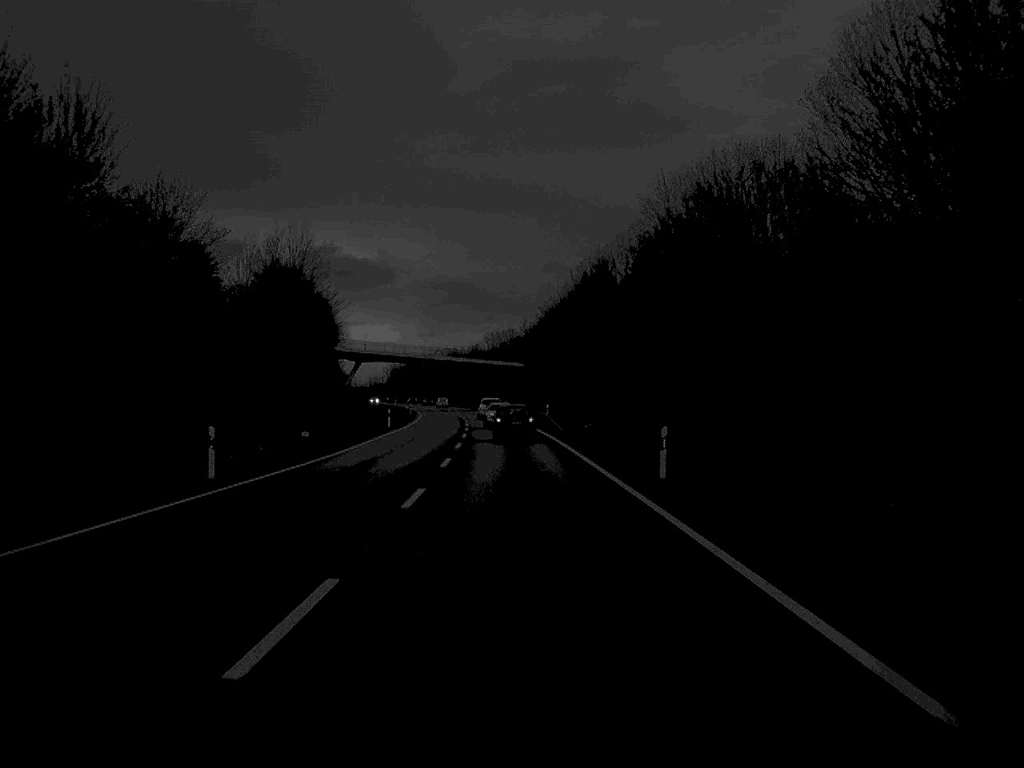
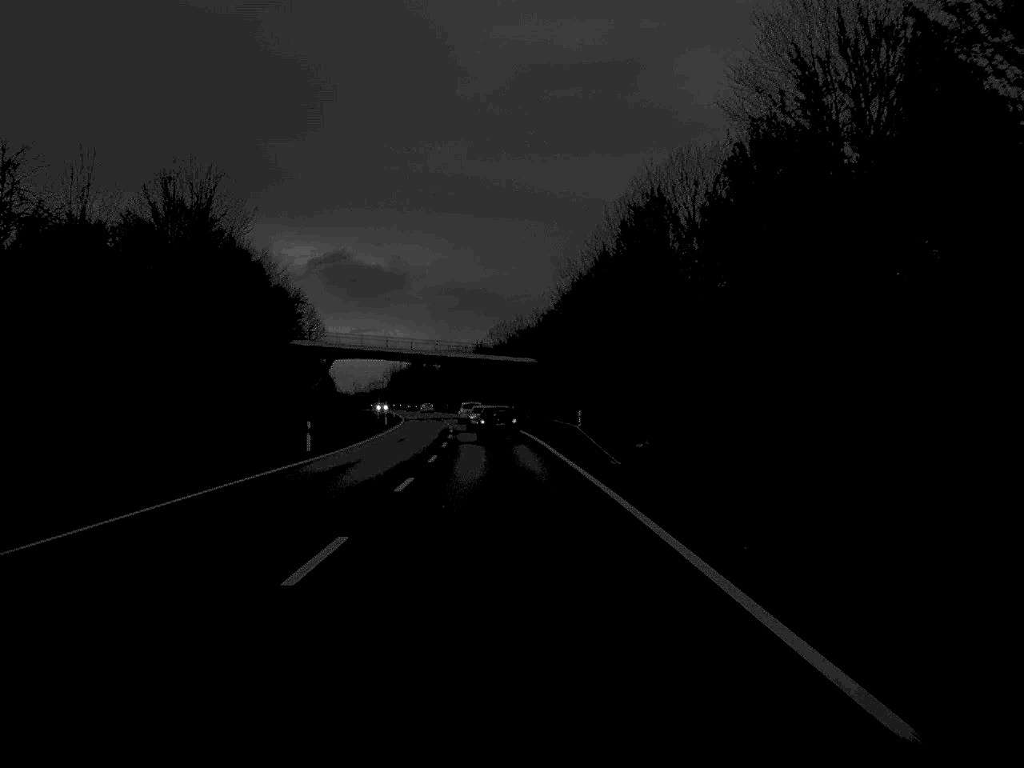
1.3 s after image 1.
(-0.1, +32.2) m; -1°
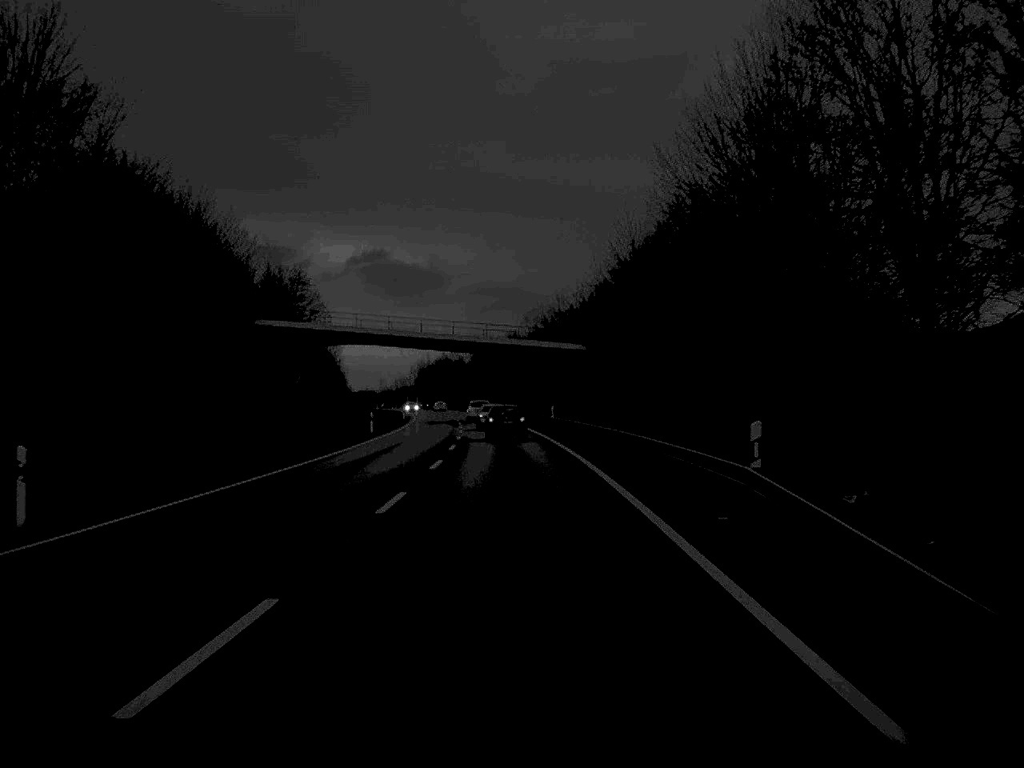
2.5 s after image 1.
(-0.4, +28.9) m; -2°
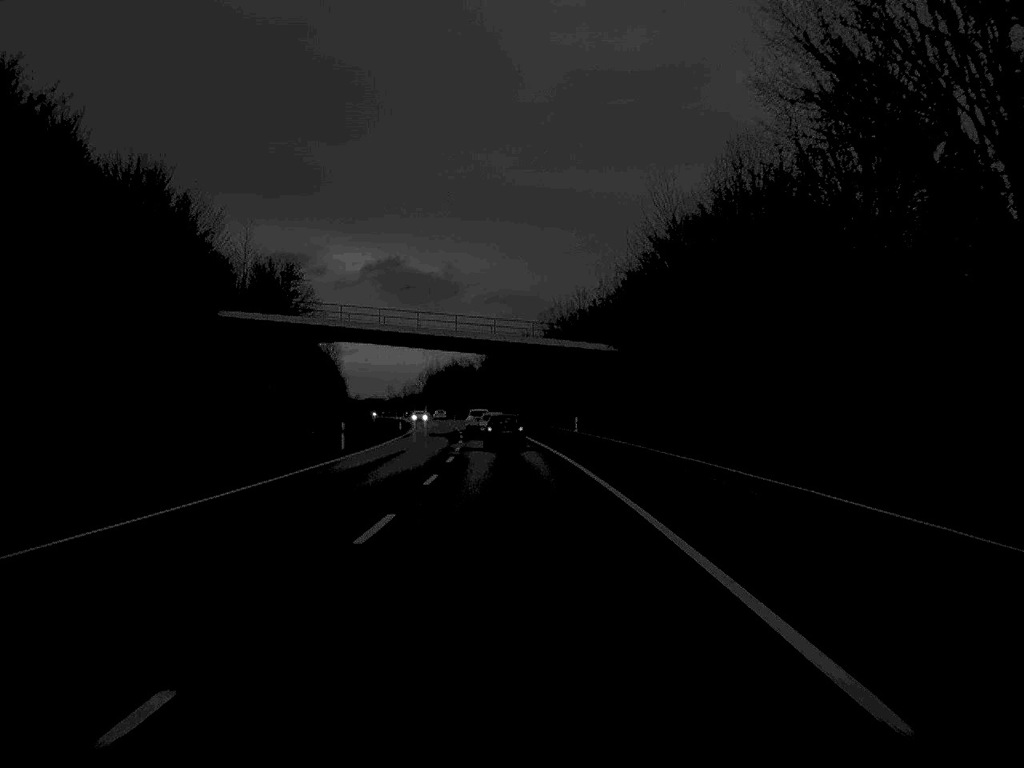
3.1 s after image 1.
(-0.1, +15.2) m; -1°
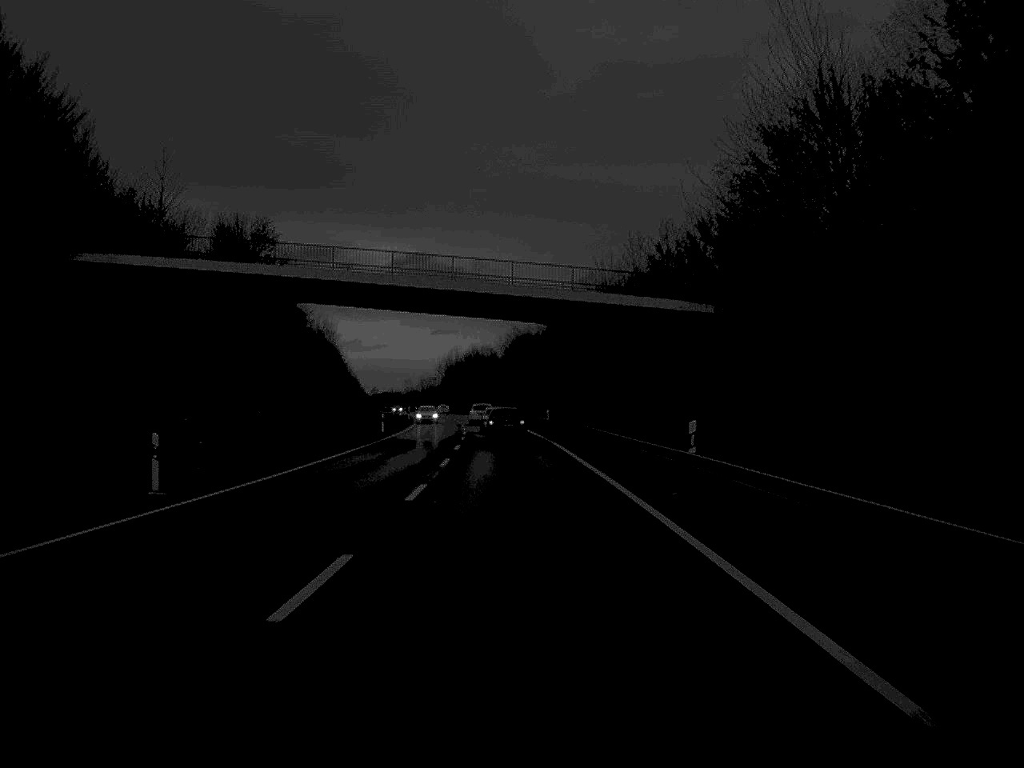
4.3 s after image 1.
(-0.3, +29.8) m; -1°
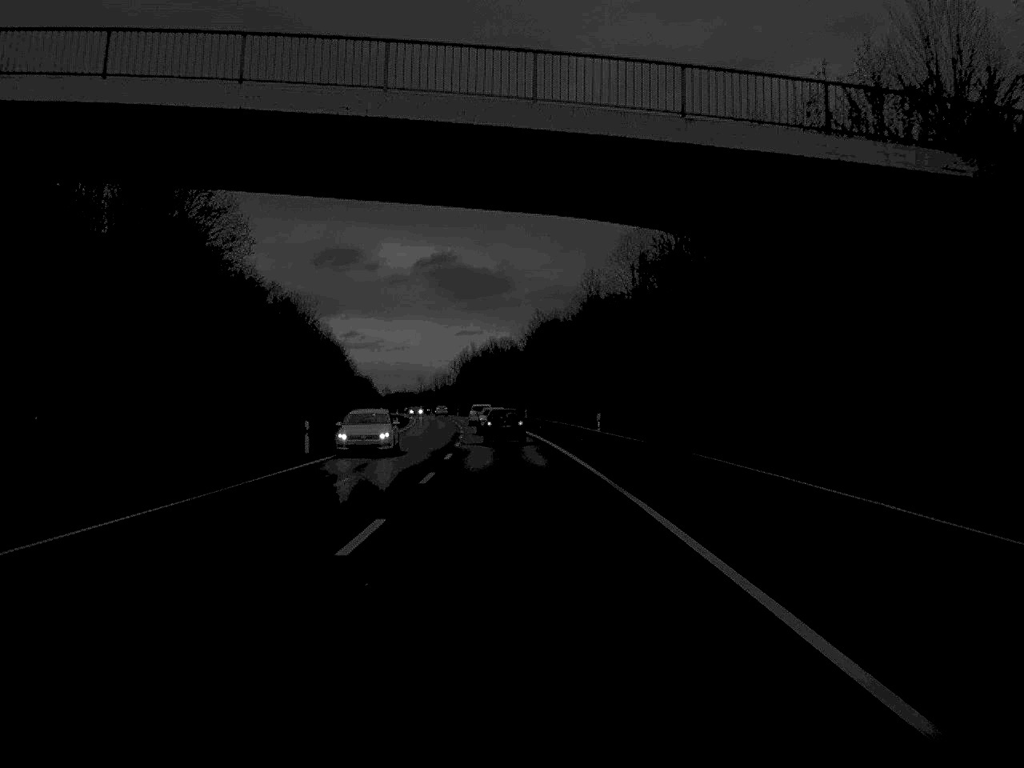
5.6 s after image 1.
(-0.3, +32.1) m; -1°
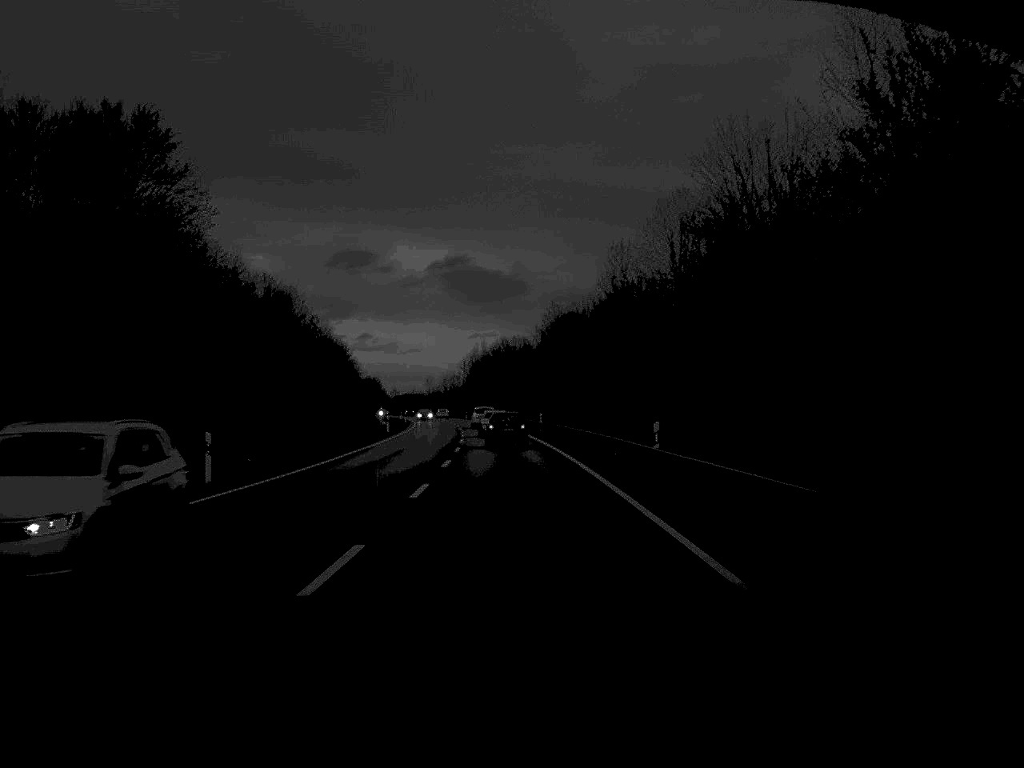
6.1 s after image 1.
(-0.1, +14.7) m; -1°
